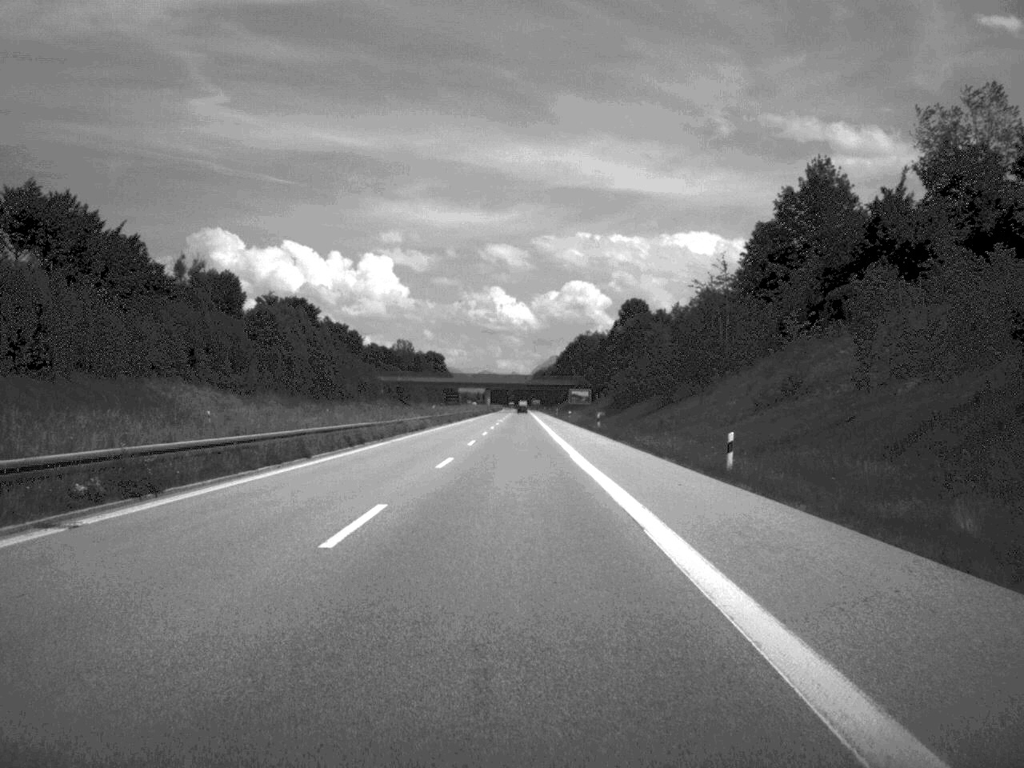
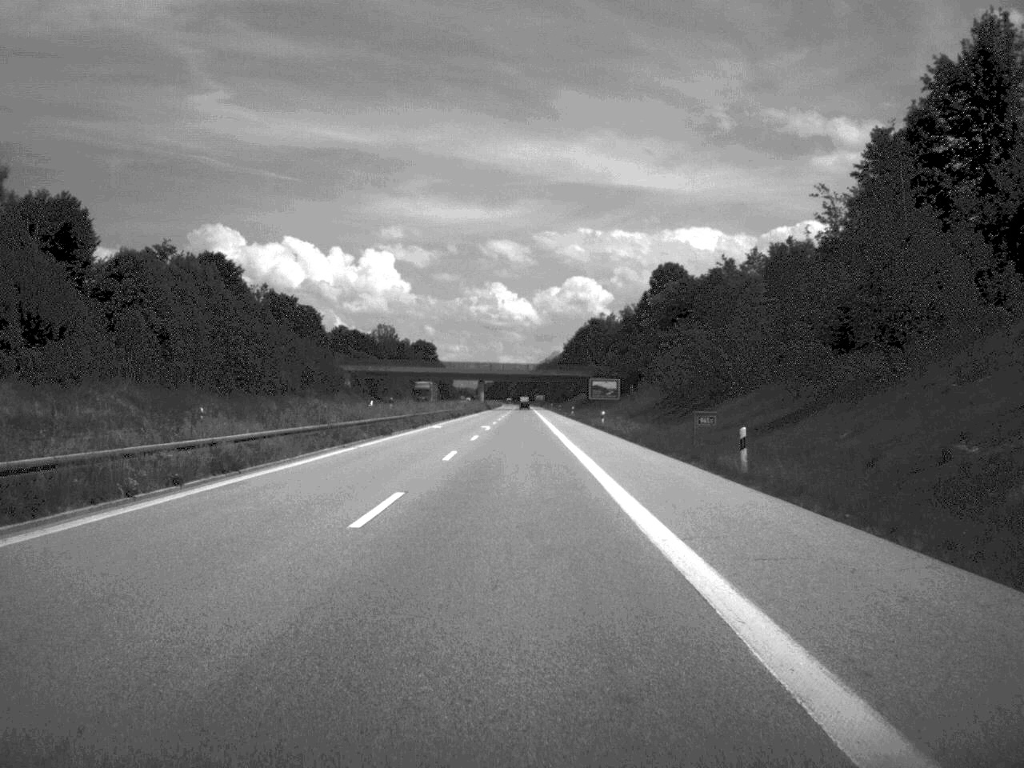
(0.0, +51.2) m; 0°
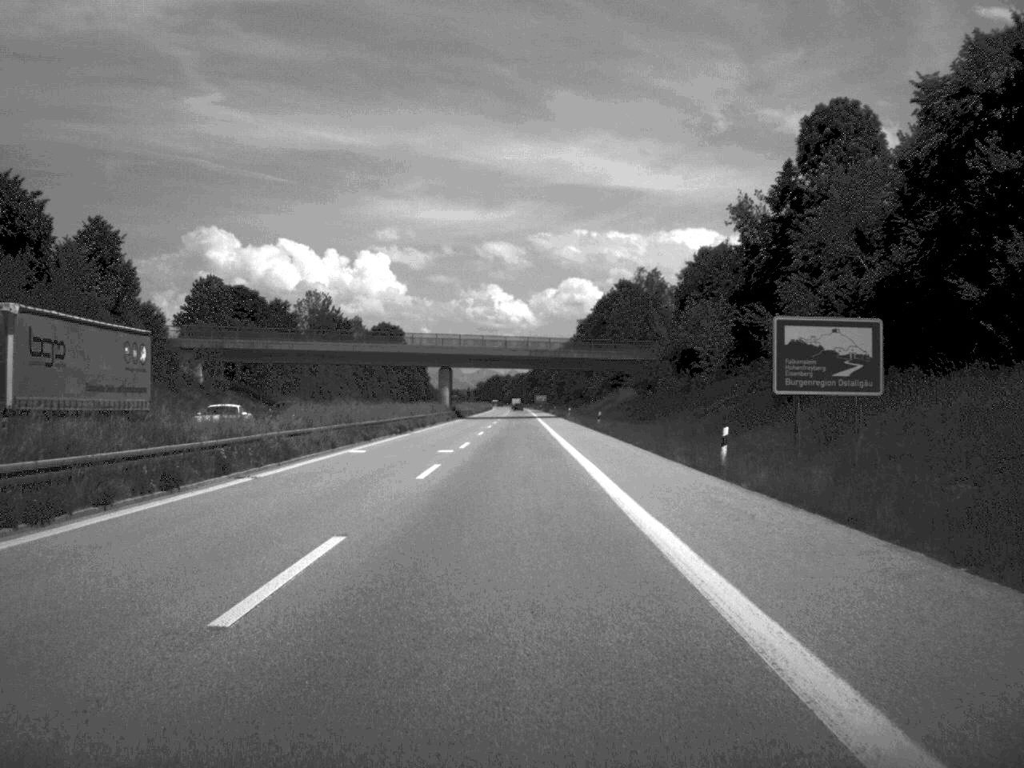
(0.0, +95.4) m; 0°
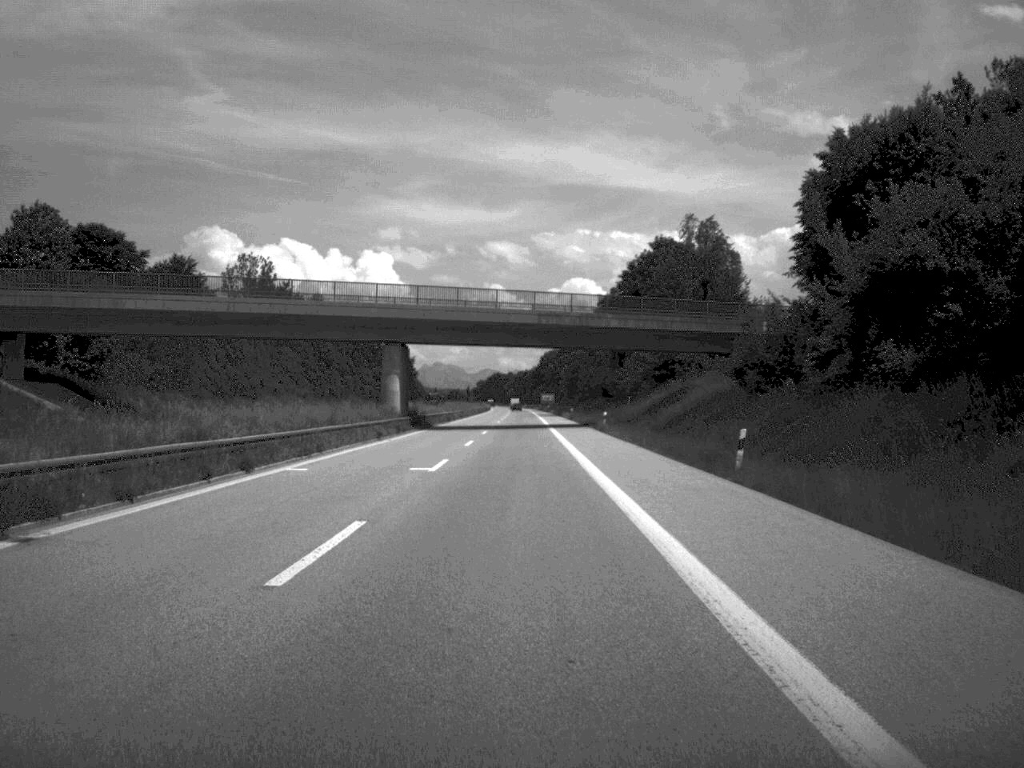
(-0.1, +50.9) m; 0°
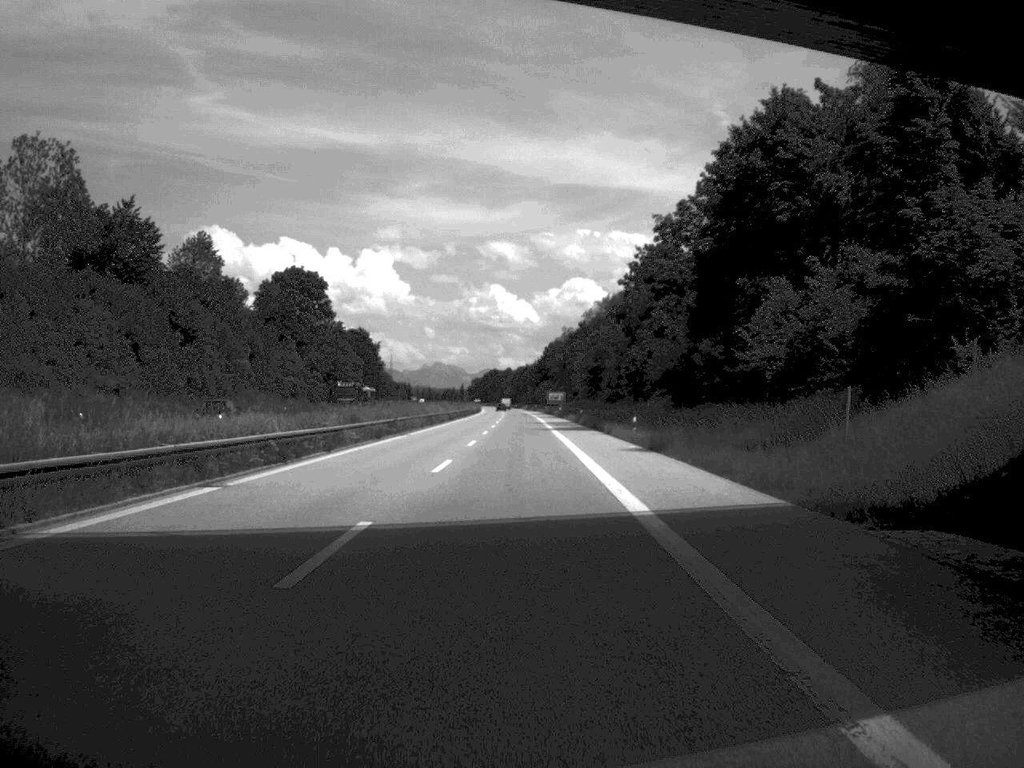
(-0.1, +70.6) m; 0°
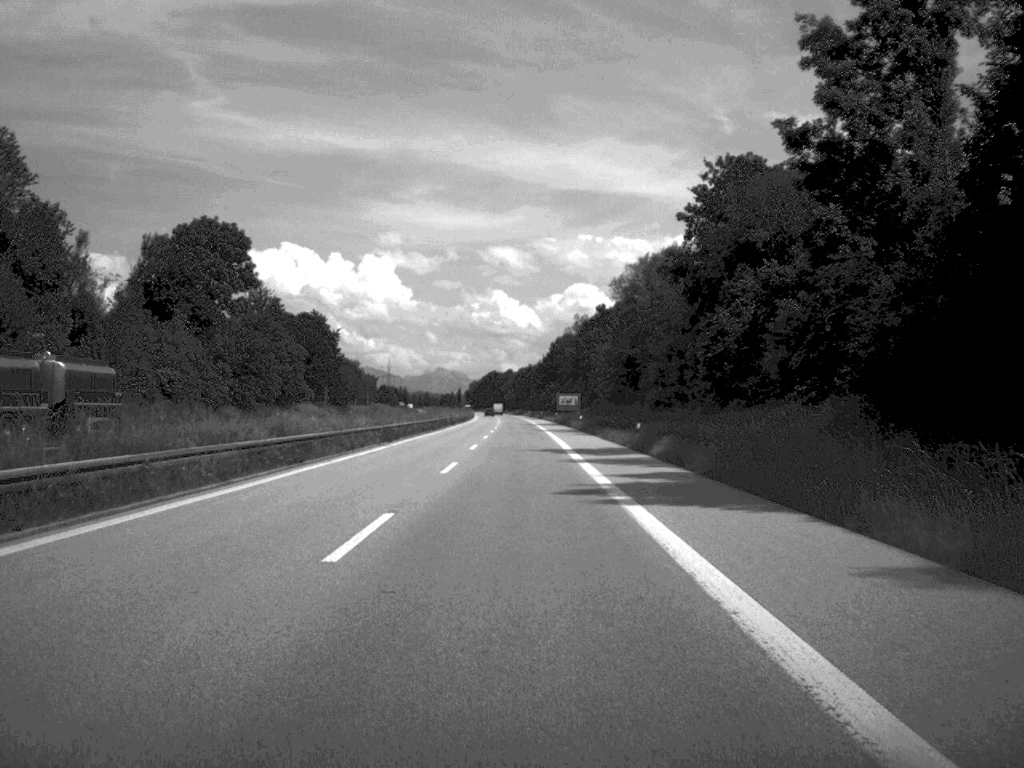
(-0.1, +50.8) m; 0°
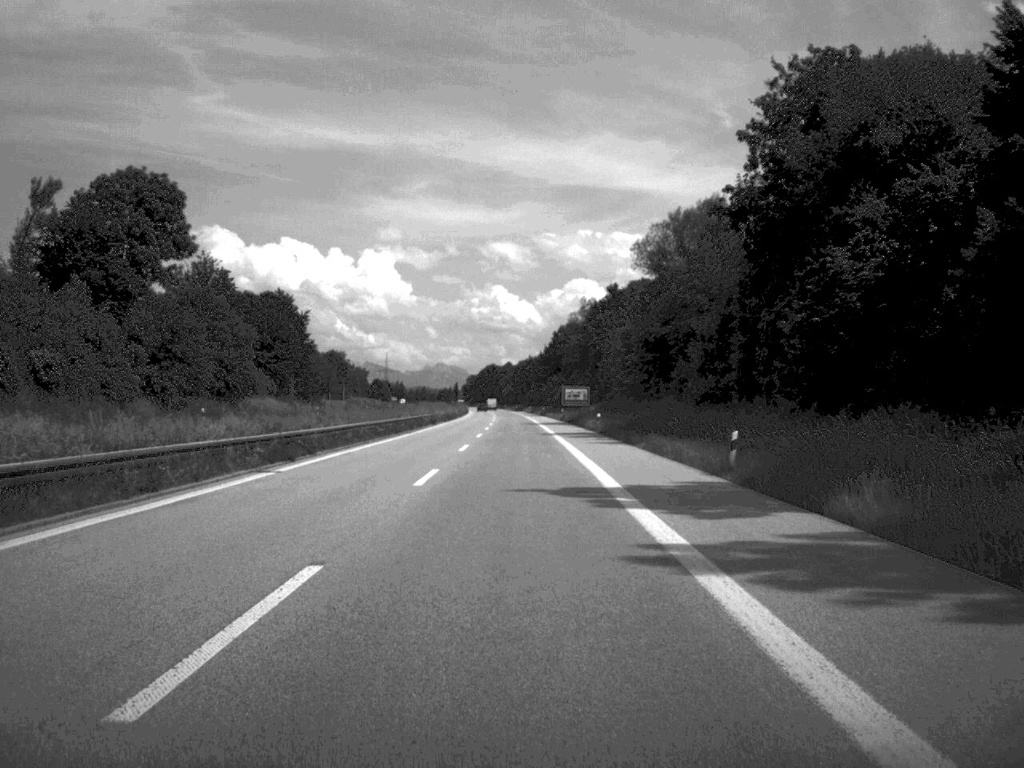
(0.0, +24.5) m; 0°
